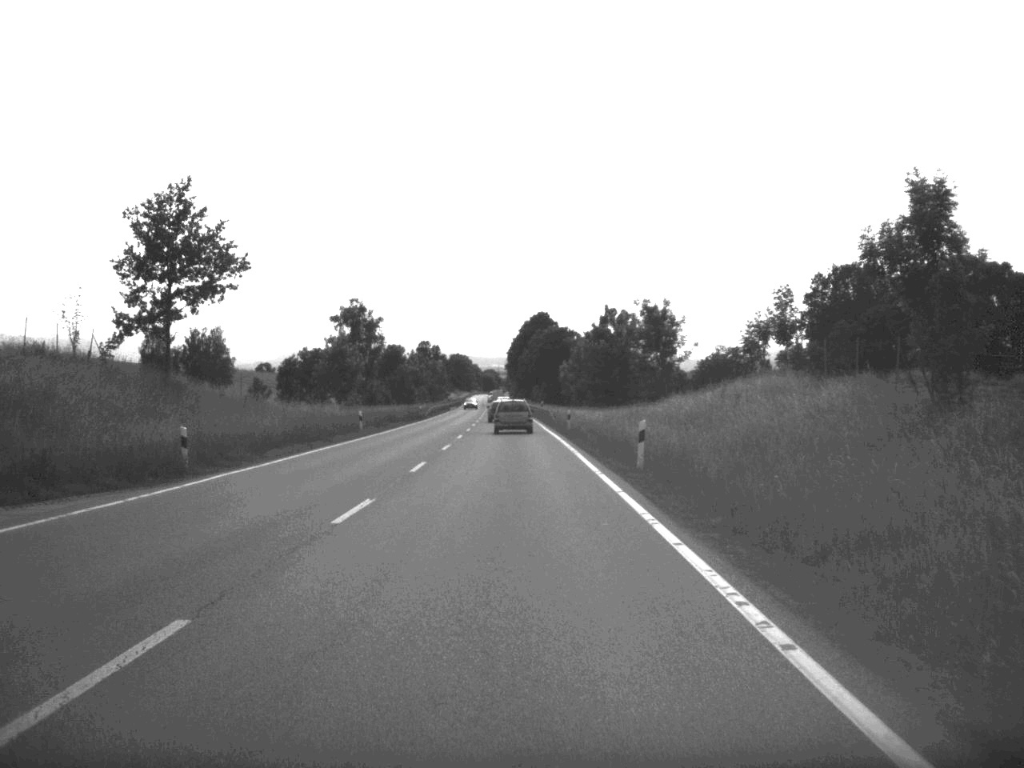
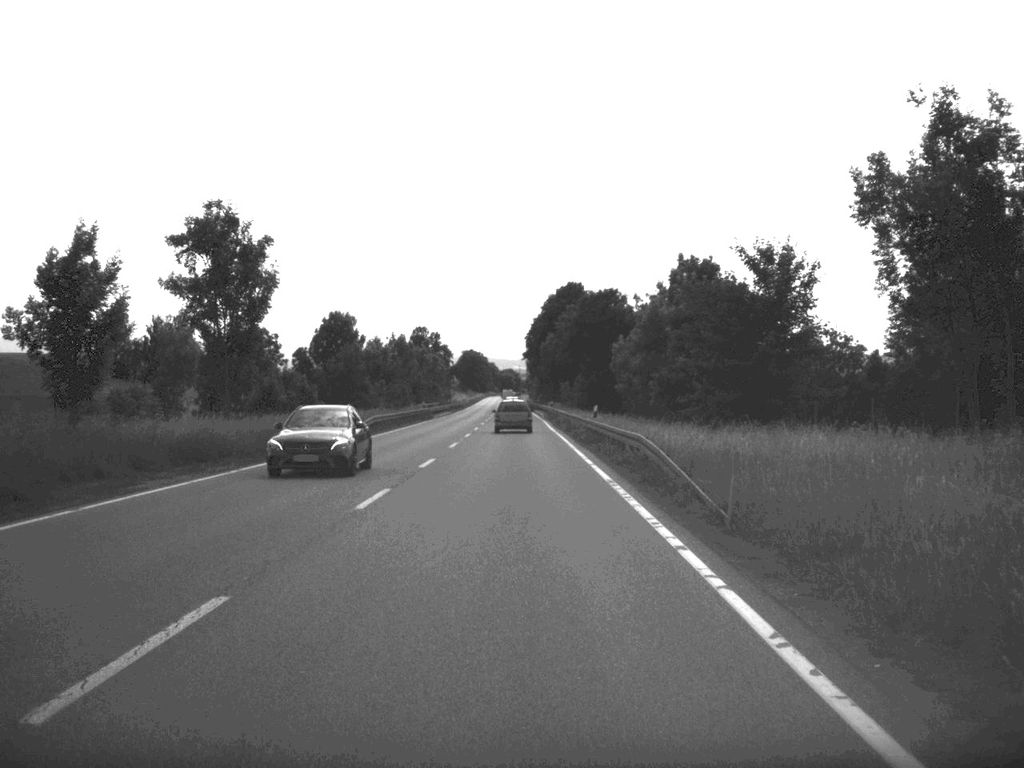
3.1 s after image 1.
(-0.4, +57.2) m; -1°
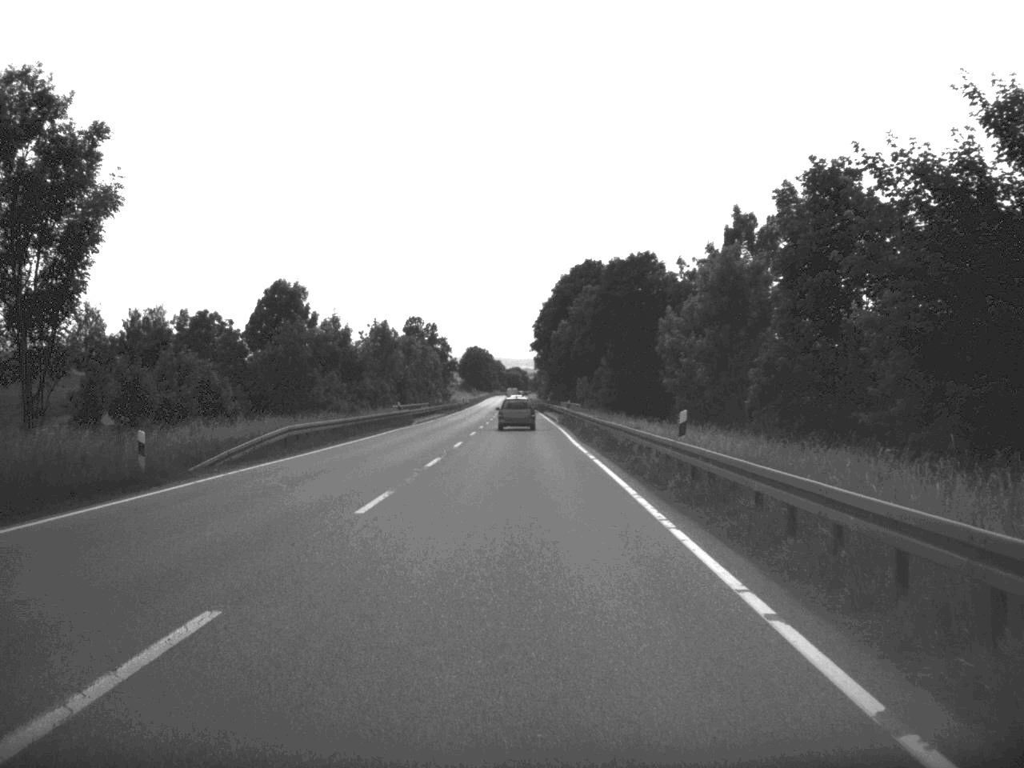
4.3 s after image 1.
(-0.1, +24.3) m; 0°
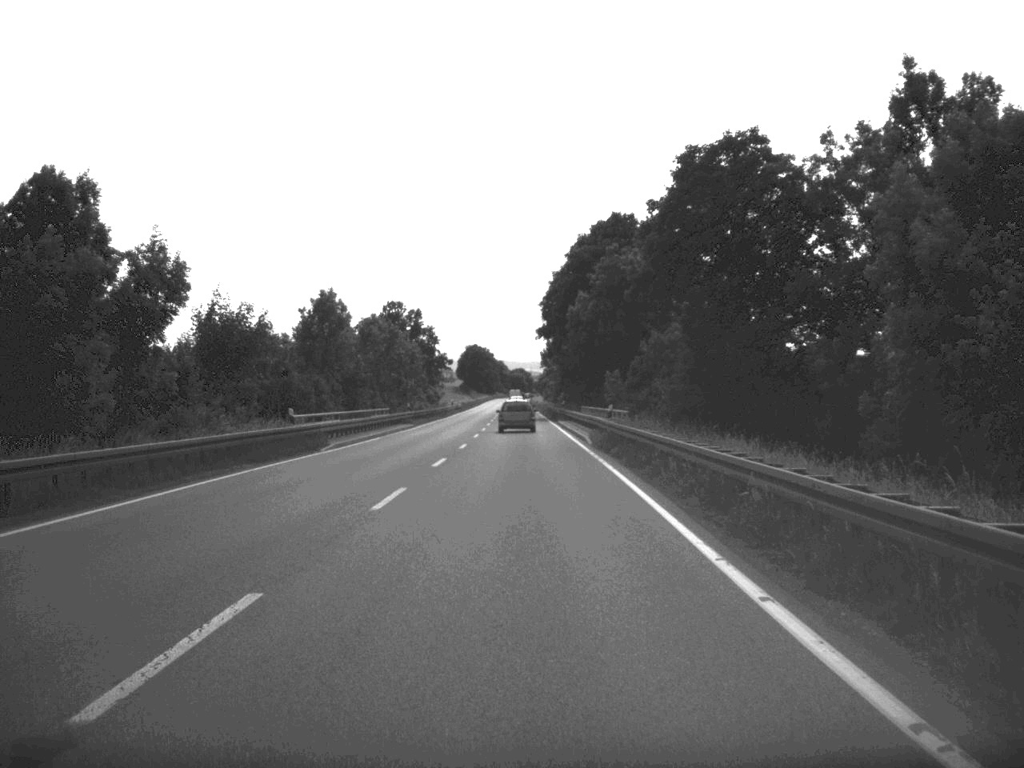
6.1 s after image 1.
(-0.1, +34.8) m; 0°
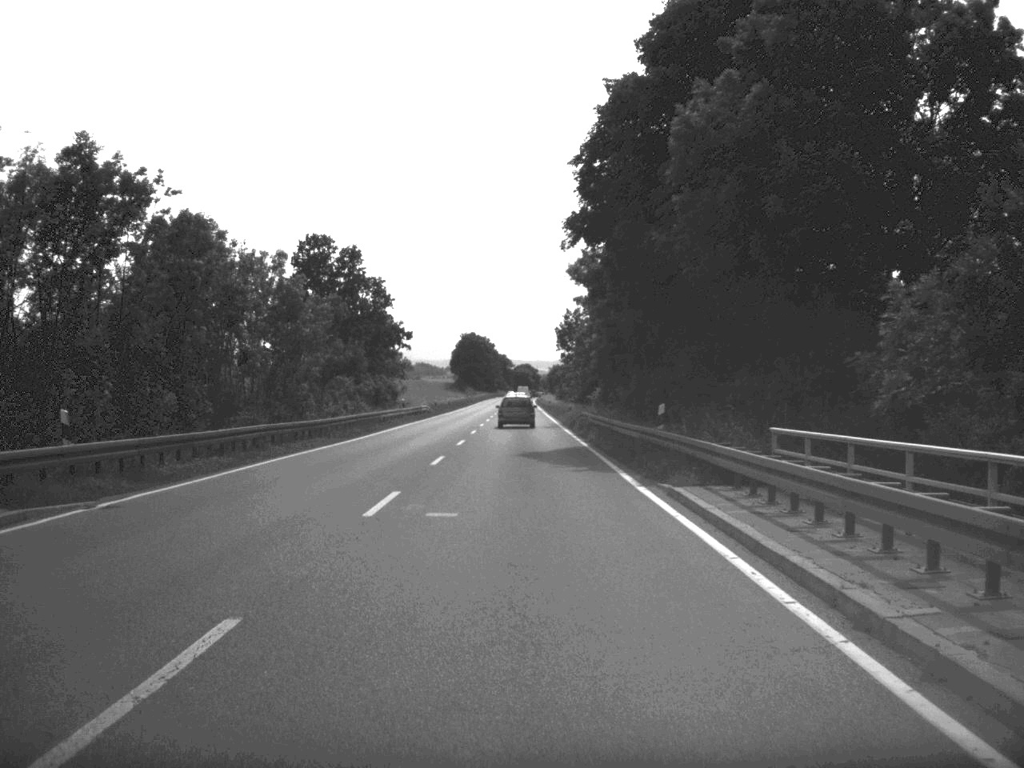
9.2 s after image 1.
(-0.2, +59.9) m; 0°
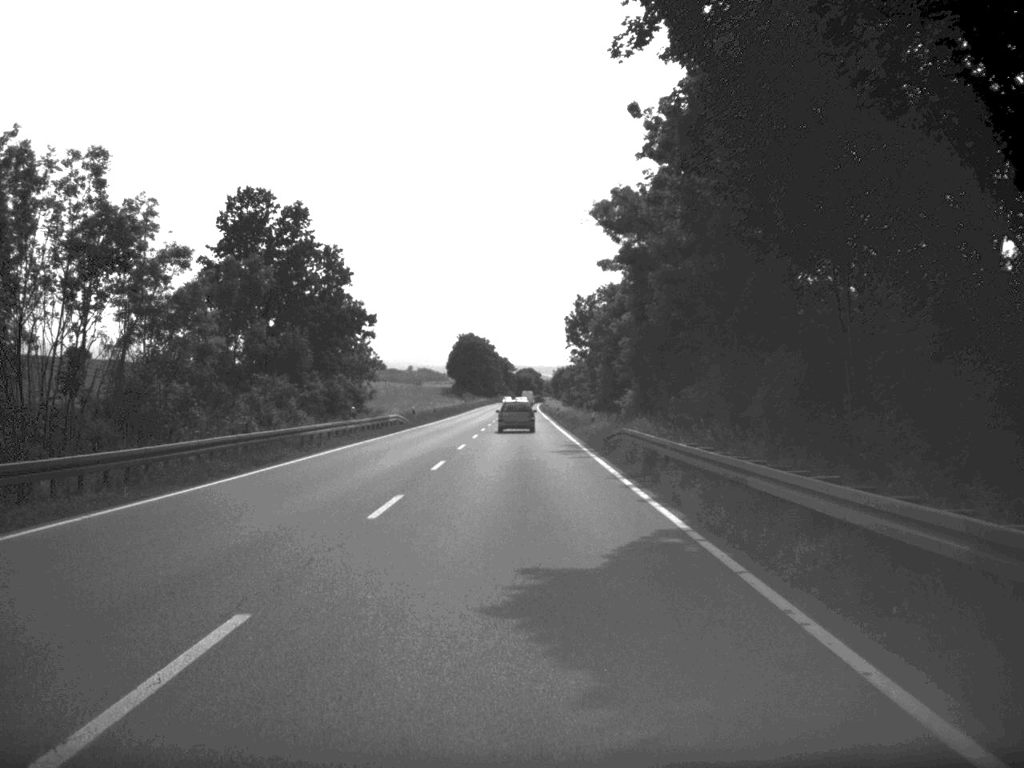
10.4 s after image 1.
(0.0, +23.1) m; 0°
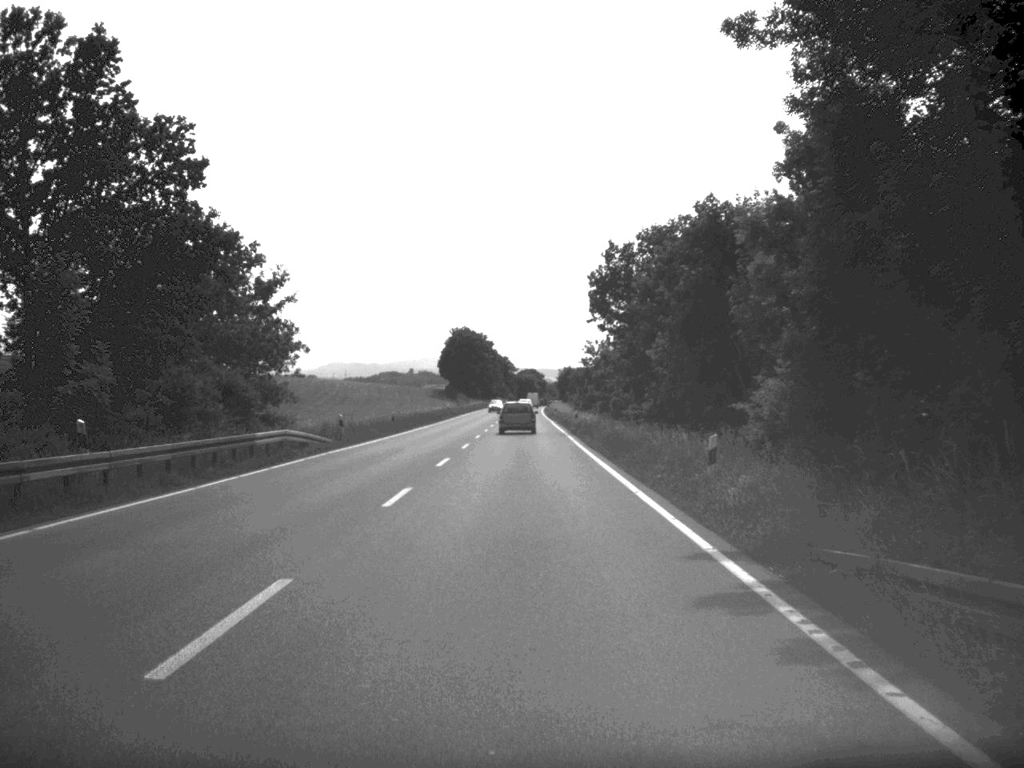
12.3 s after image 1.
(0.0, +36.6) m; 0°
